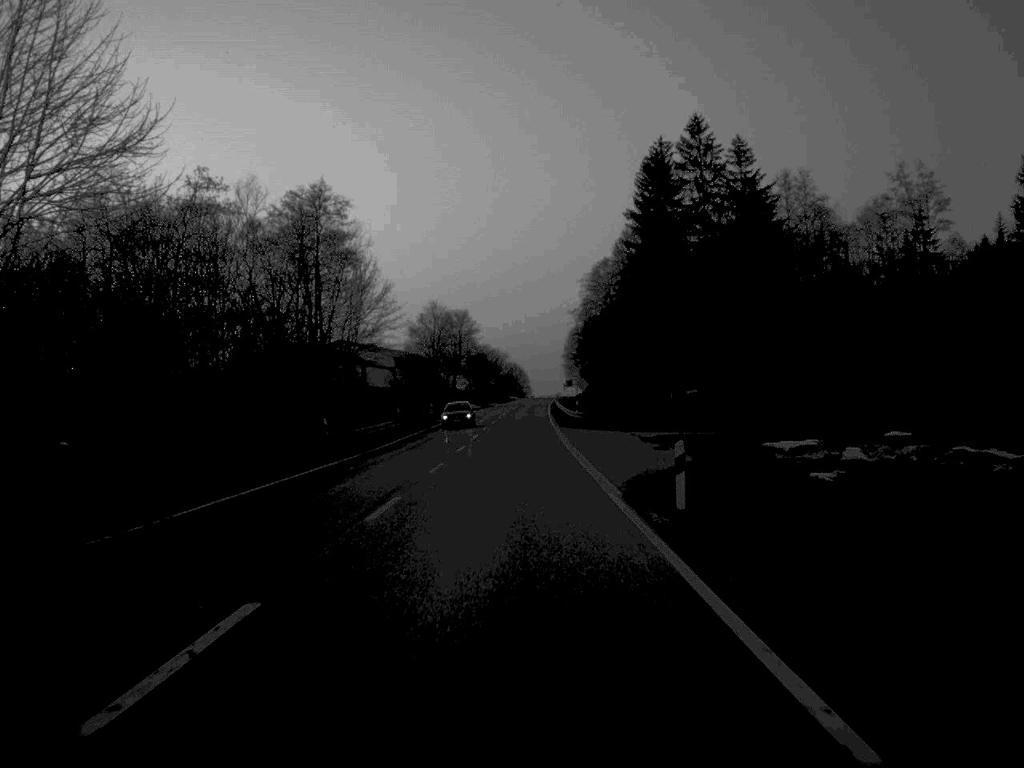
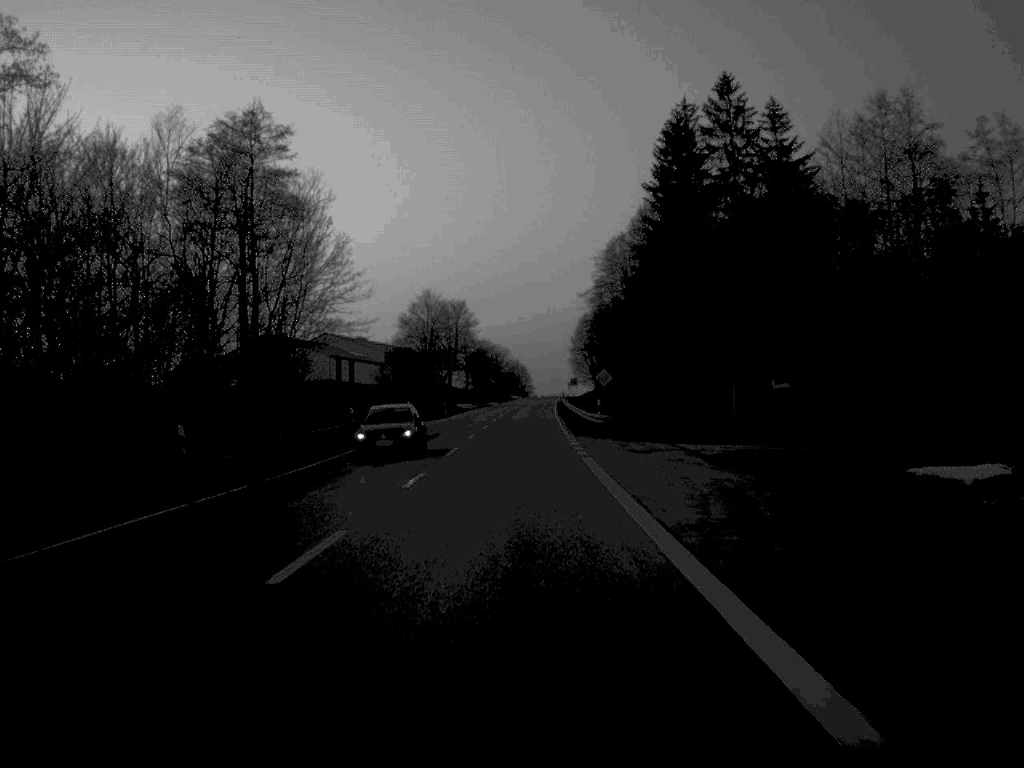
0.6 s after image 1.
(0.0, +18.4) m; 0°
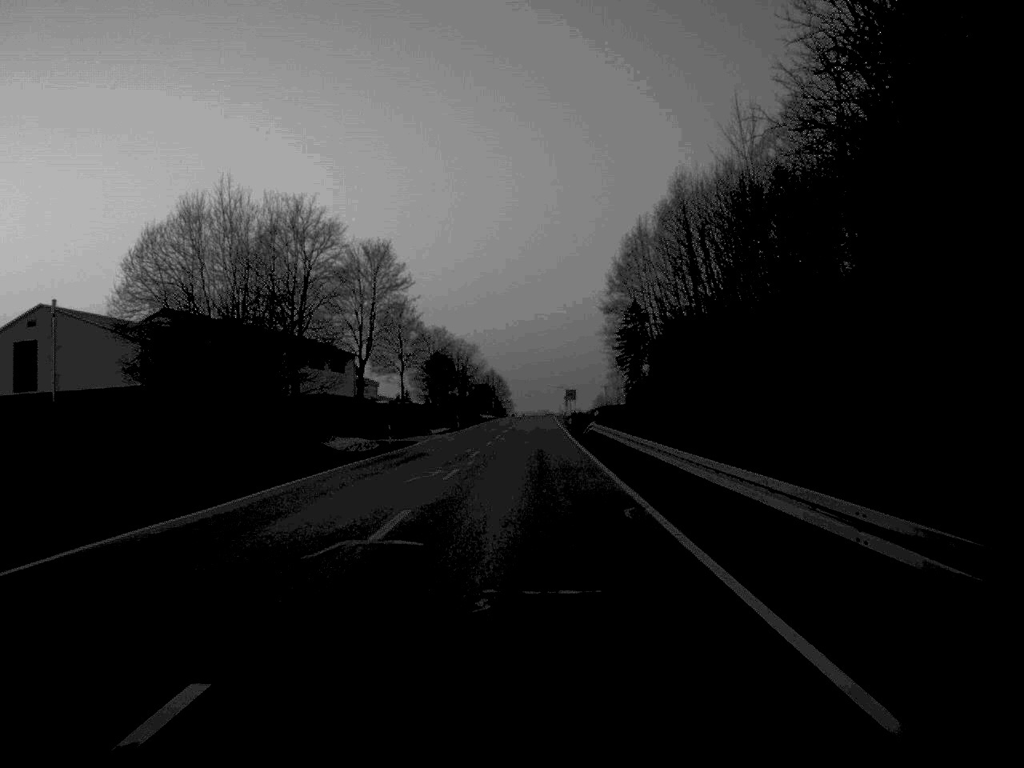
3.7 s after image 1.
(+0.4, +90.9) m; +1°
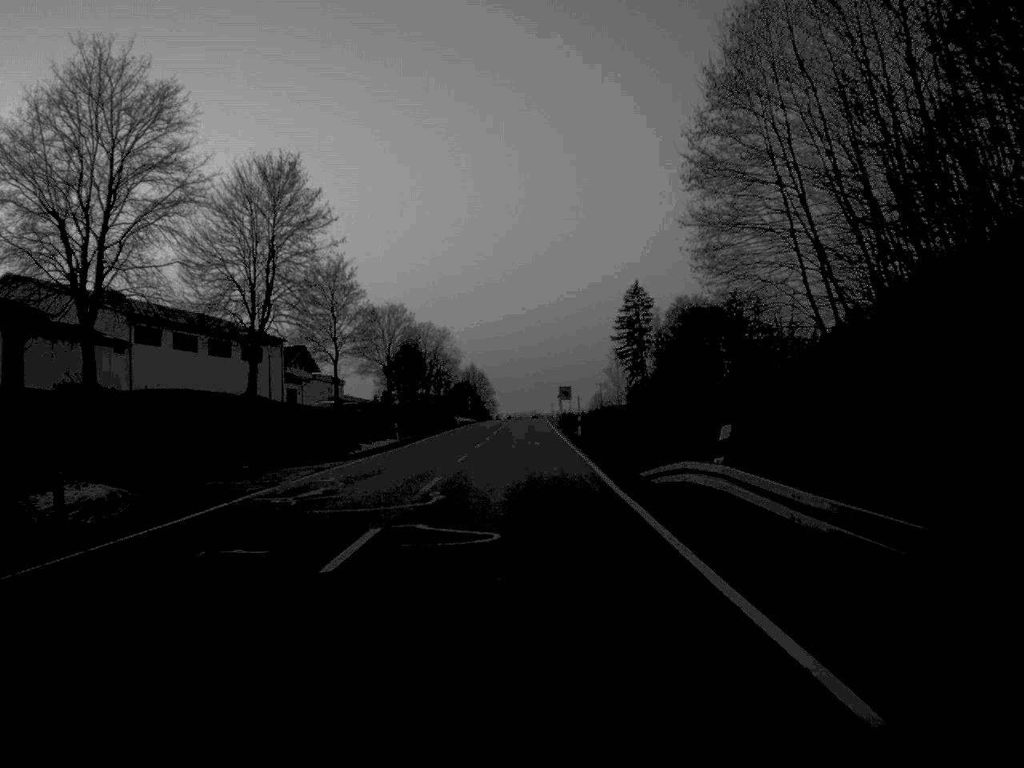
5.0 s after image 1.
(+0.2, +38.3) m; +1°
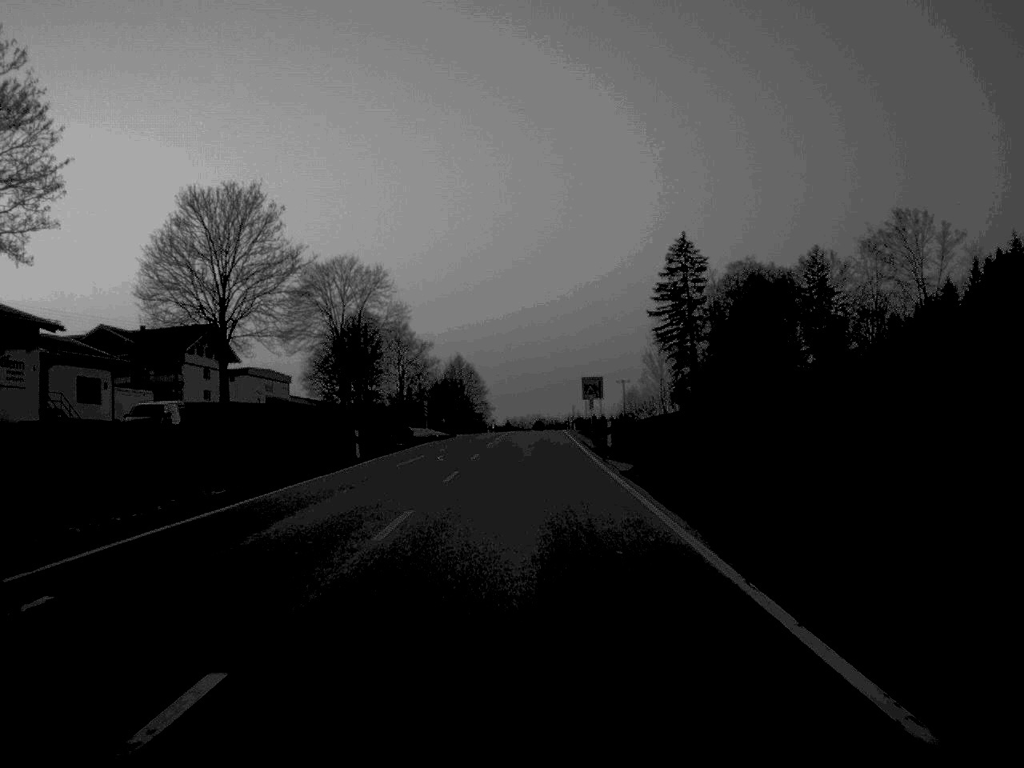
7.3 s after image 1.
(0.0, +68.4) m; 0°
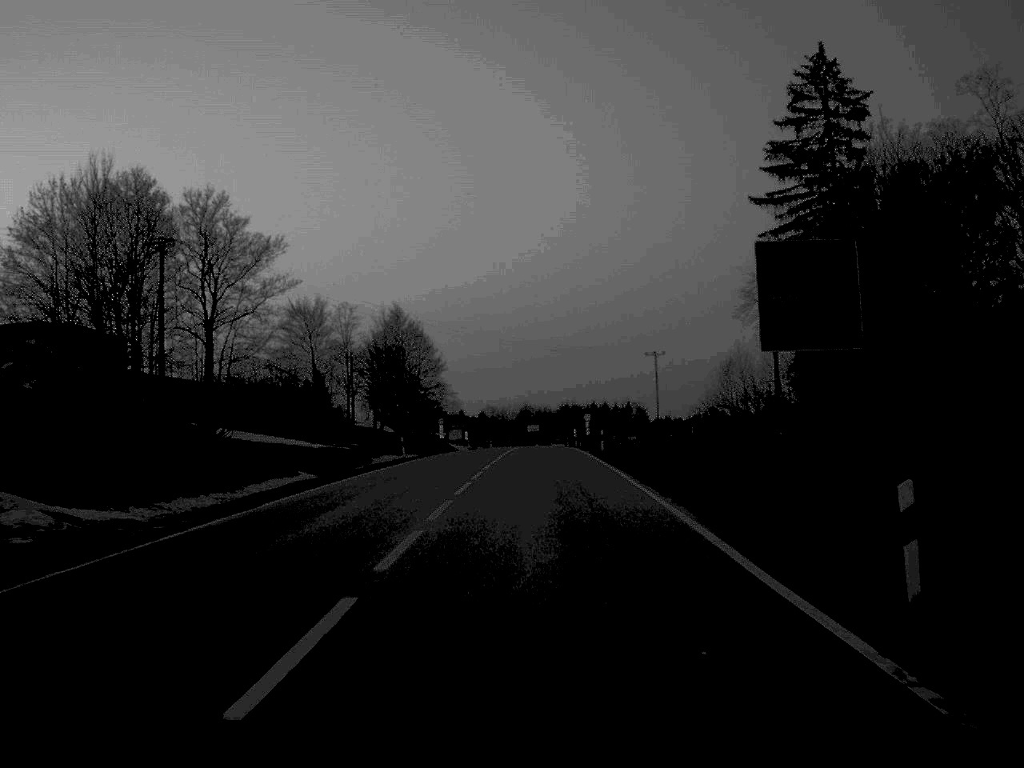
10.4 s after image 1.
(+0.6, +85.8) m; +1°
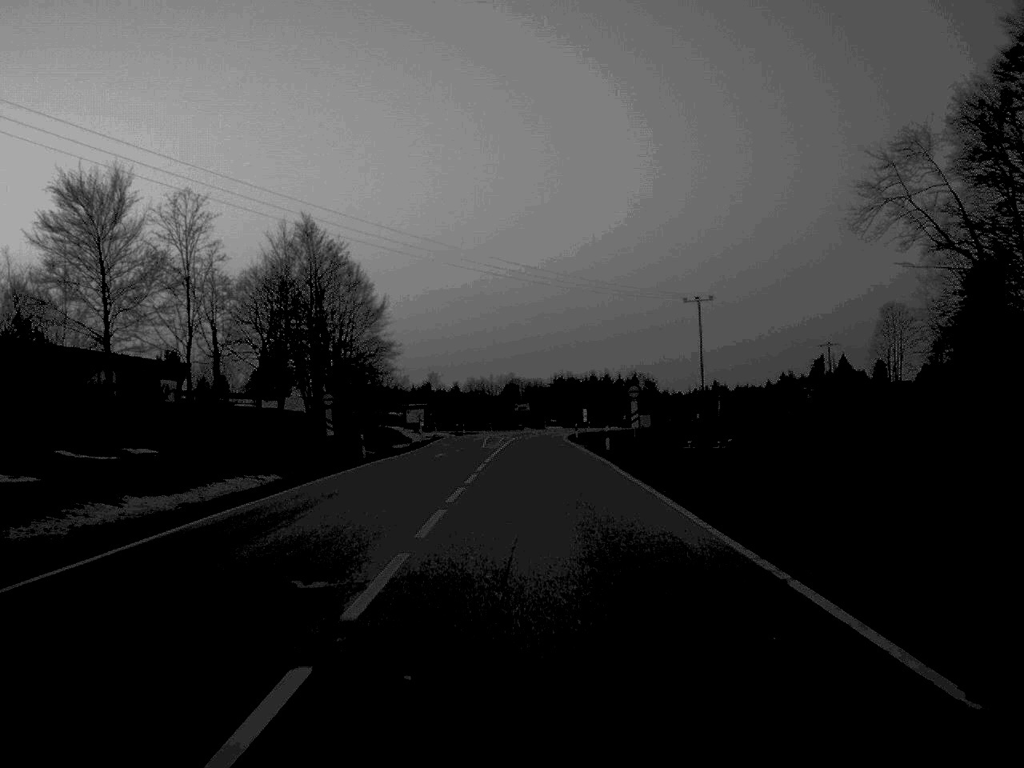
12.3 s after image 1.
(+0.3, +50.5) m; +1°
